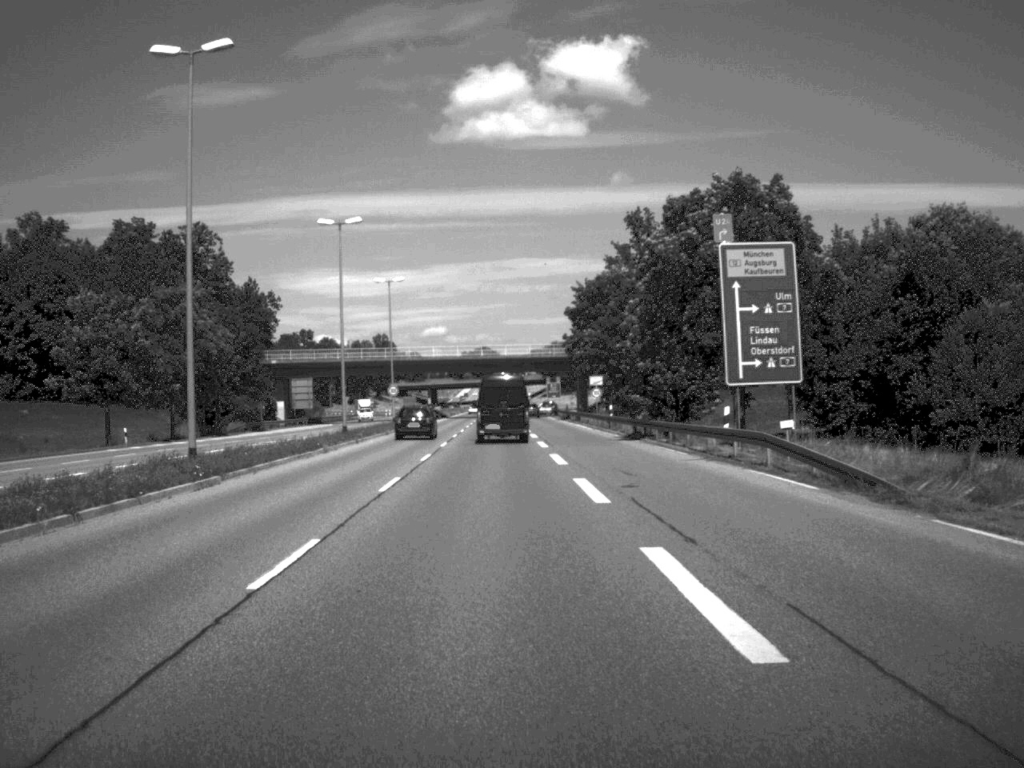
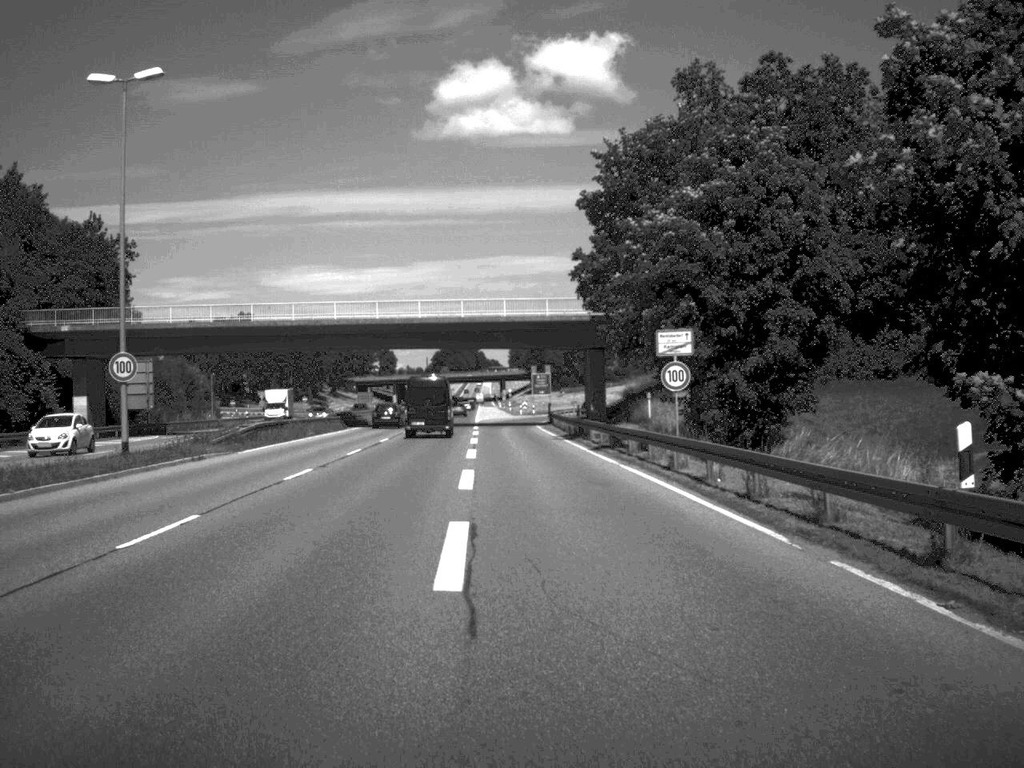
(+0.5, +56.6) m; +1°
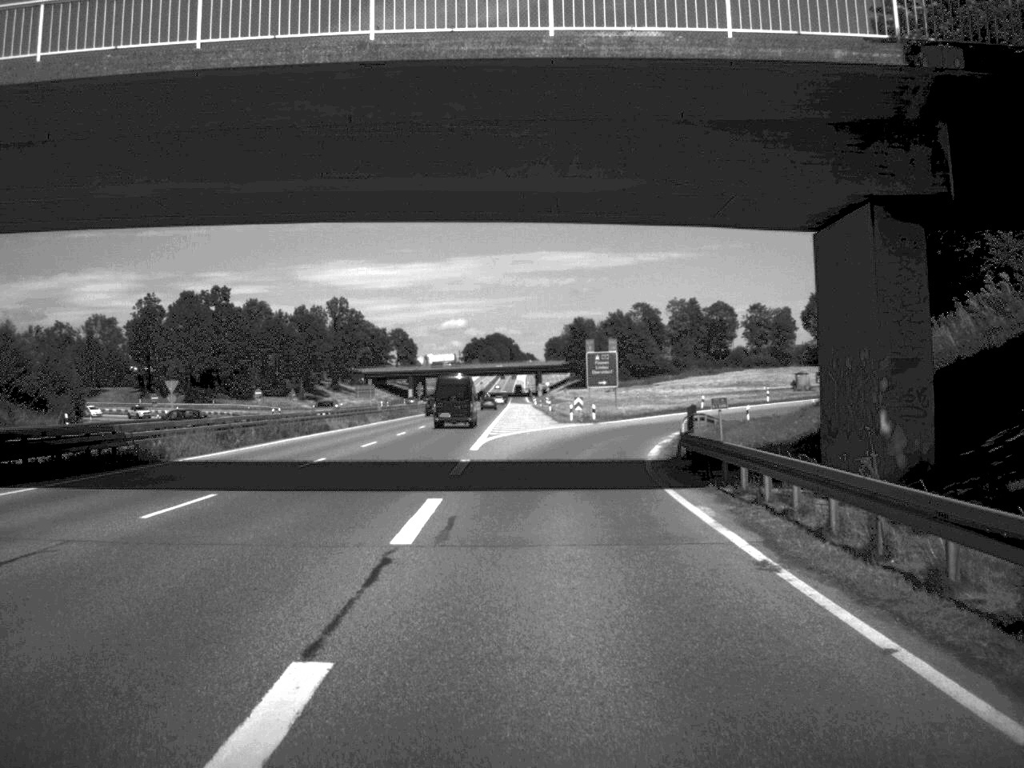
(-1.2, +56.7) m; -2°
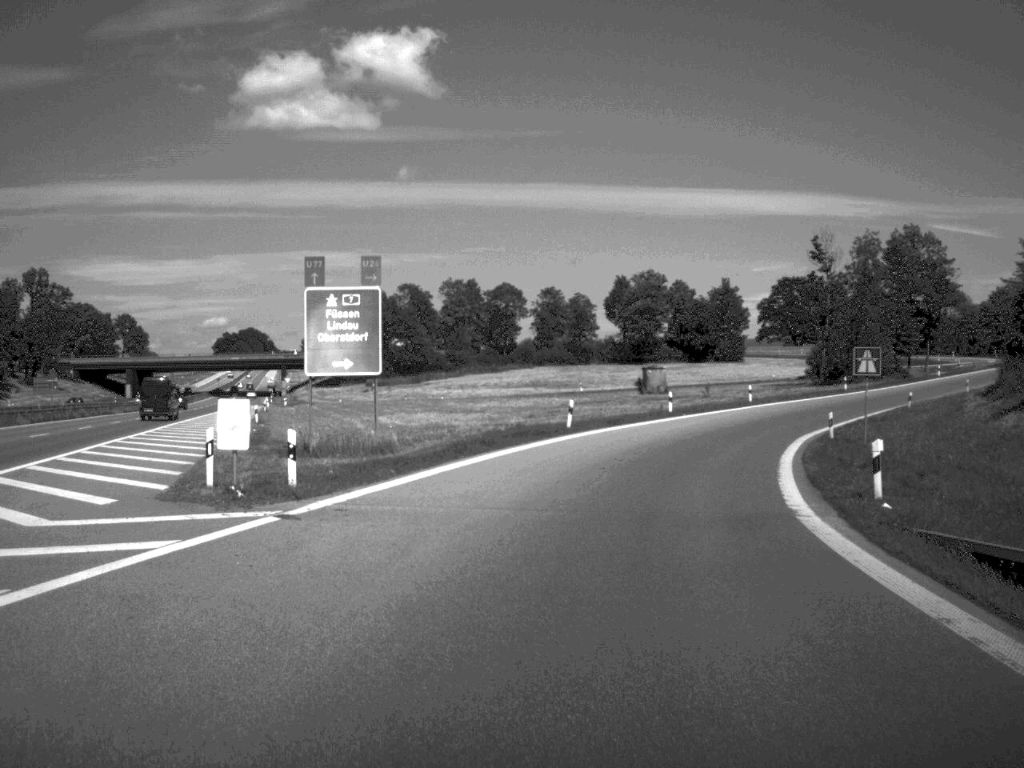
(+3.5, +53.3) m; +11°
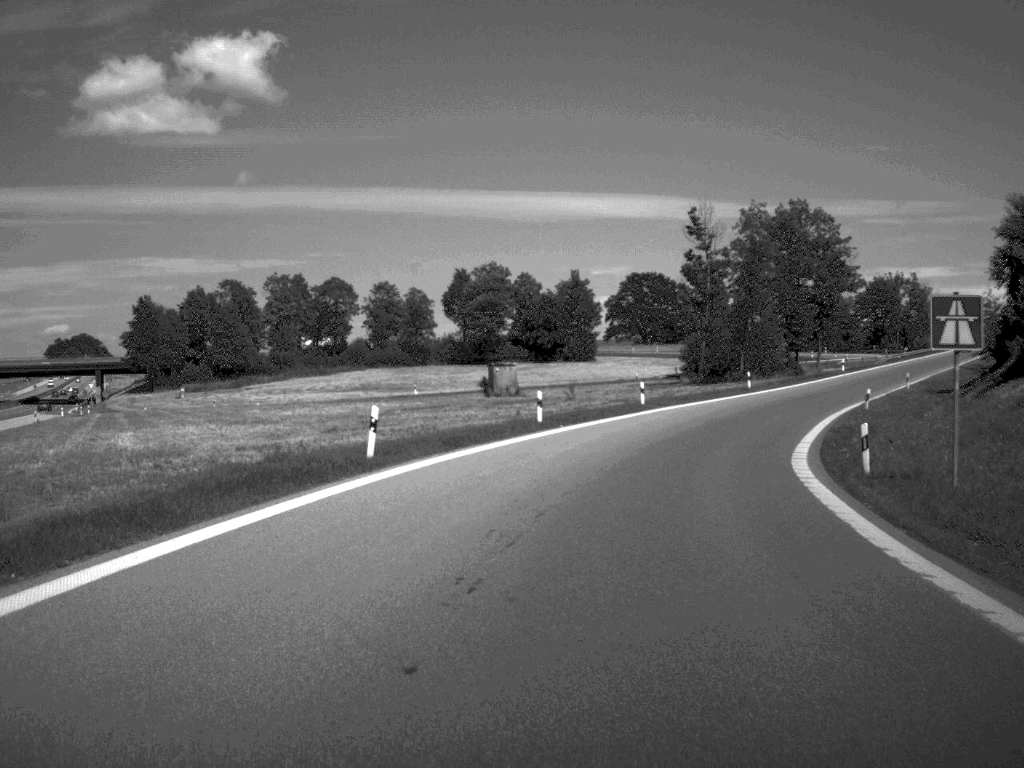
(+1.2, +19.6) m; +7°
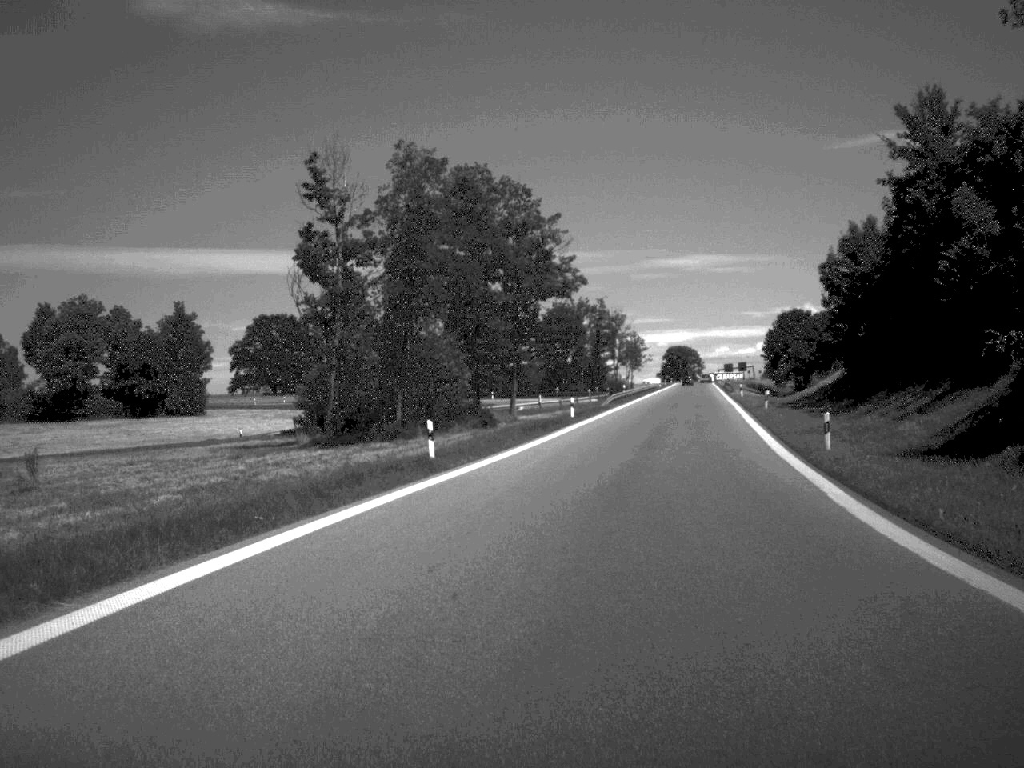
(+5.9, +41.5) m; +16°
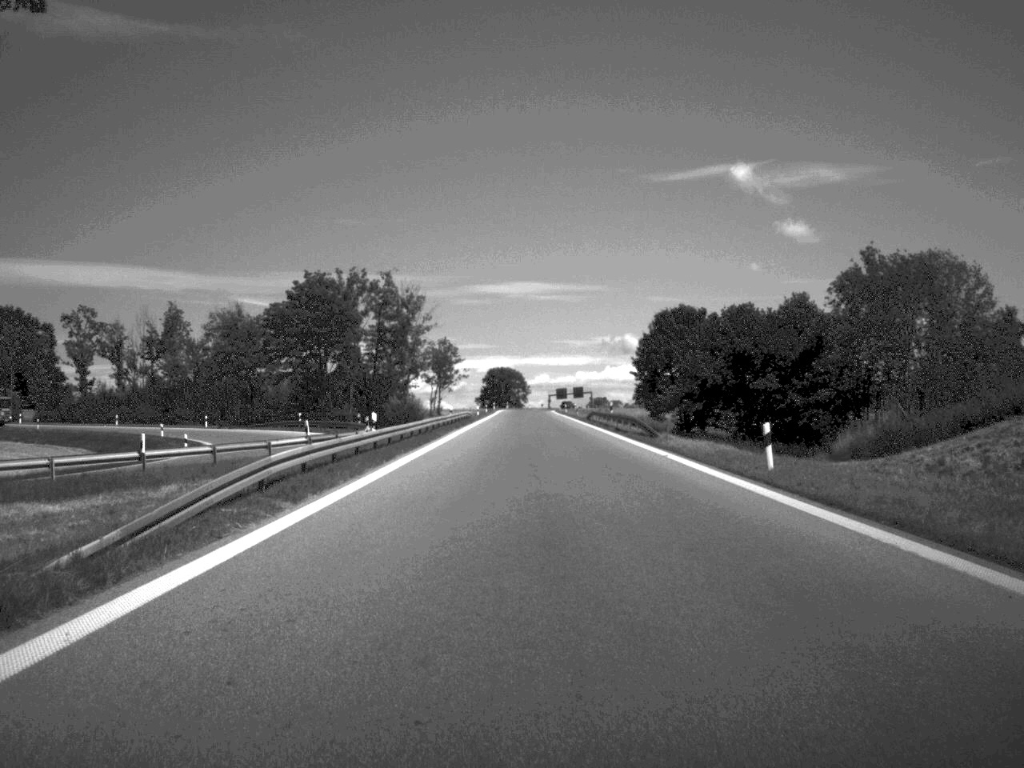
(+6.6, +65.4) m; +8°
